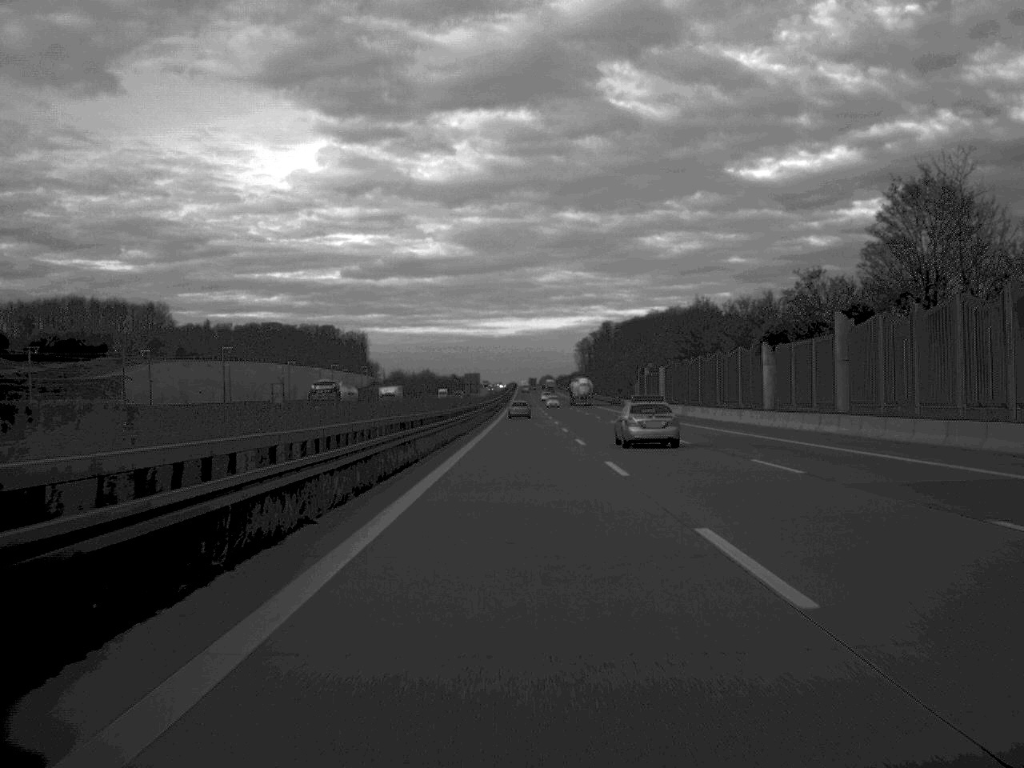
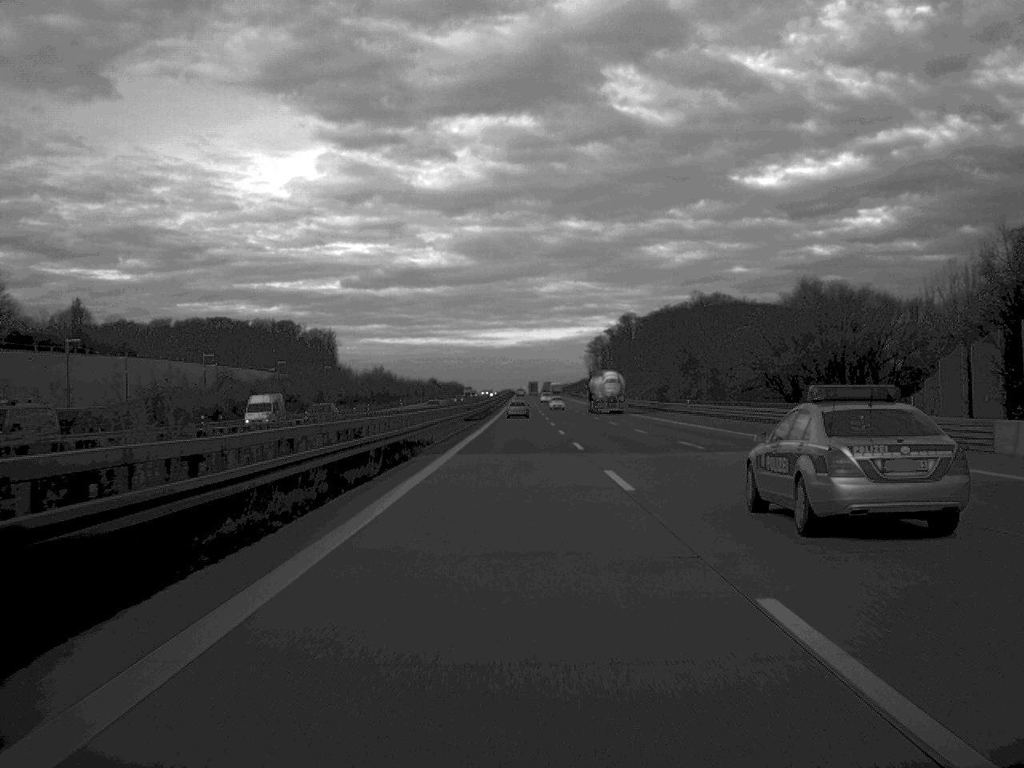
(-0.2, +129.9) m; 0°
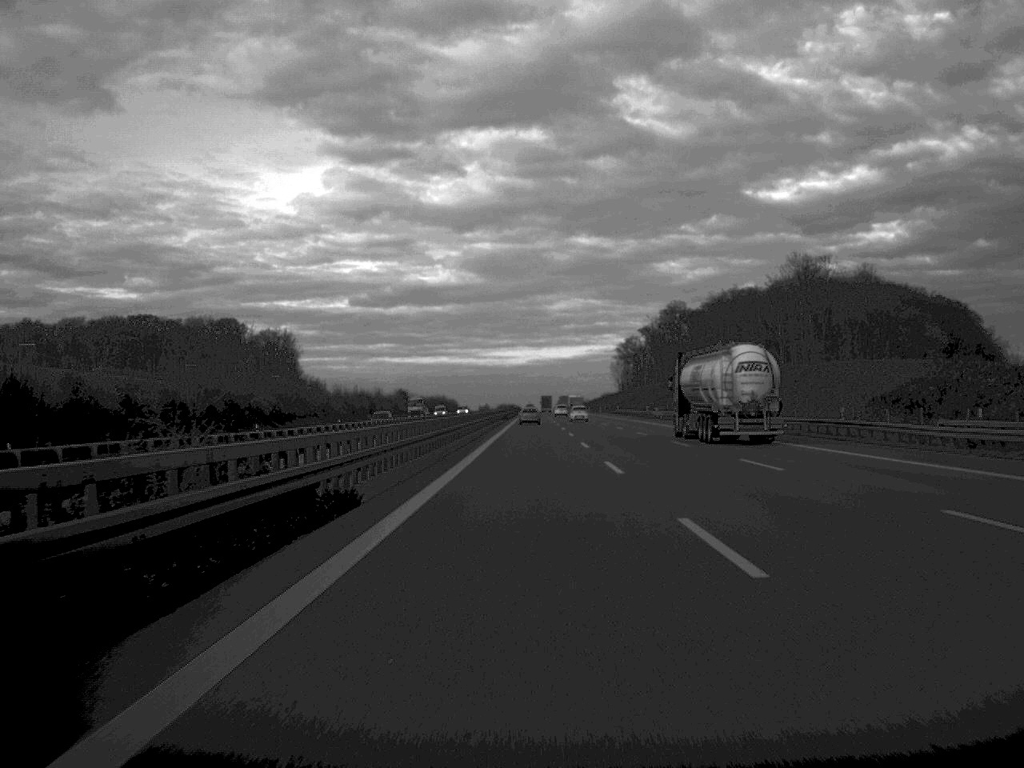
(-0.7, +135.9) m; 0°
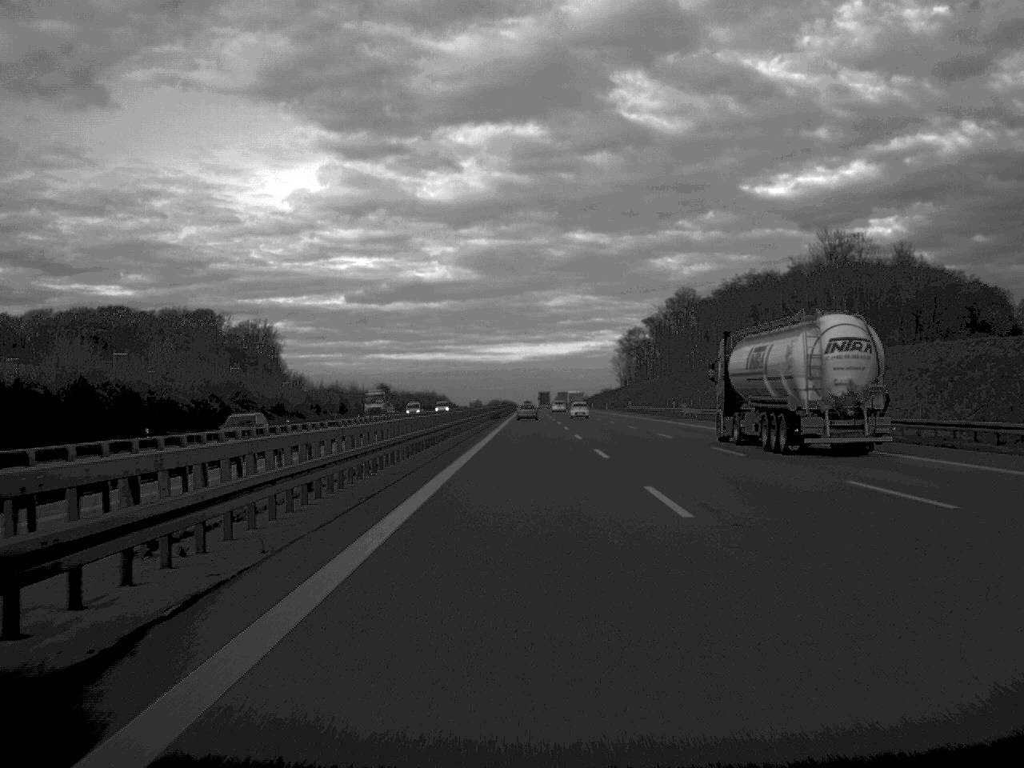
(0.0, +30.2) m; 0°
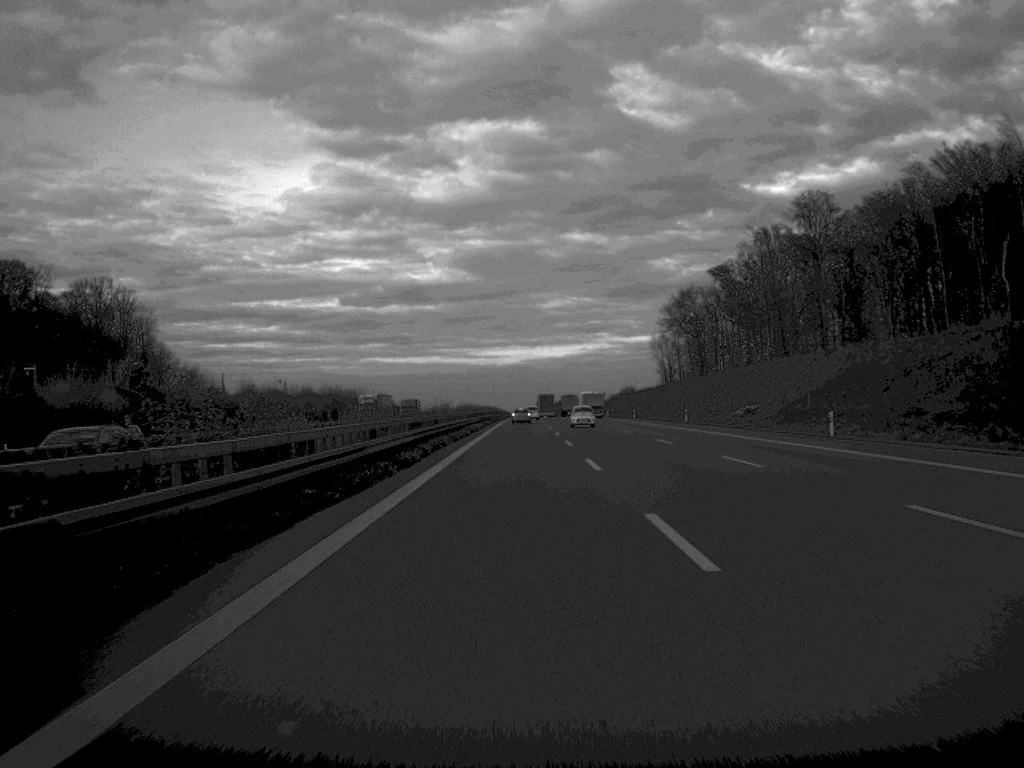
(+0.6, +166.3) m; 0°
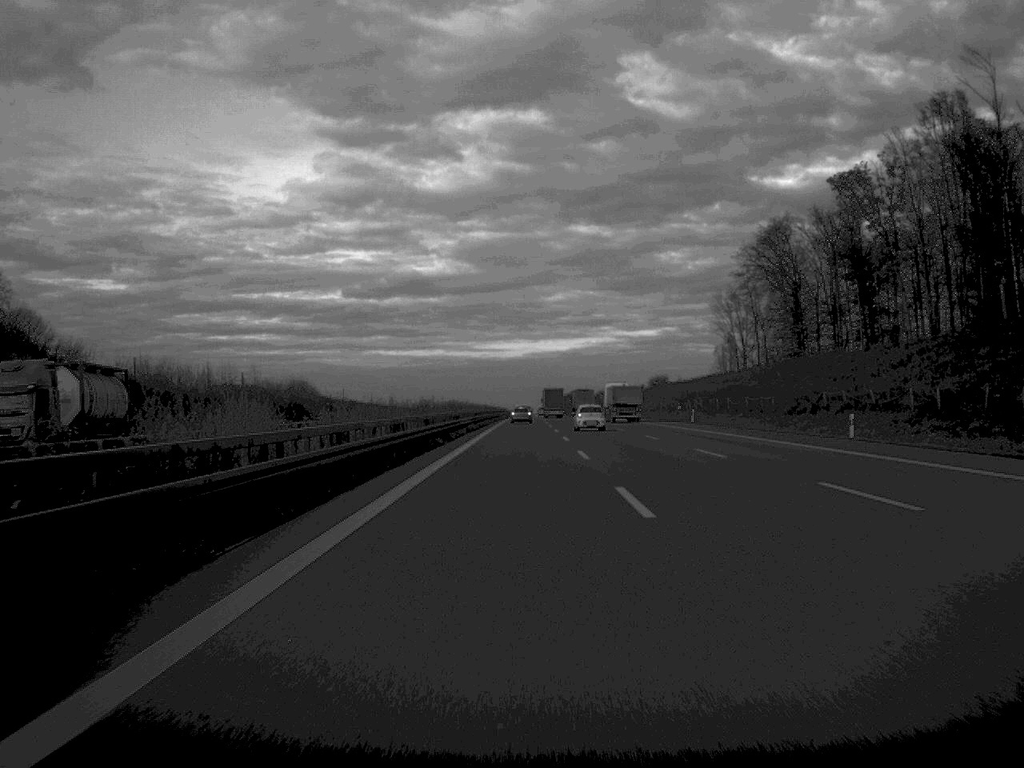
(-0.1, +102.8) m; 0°
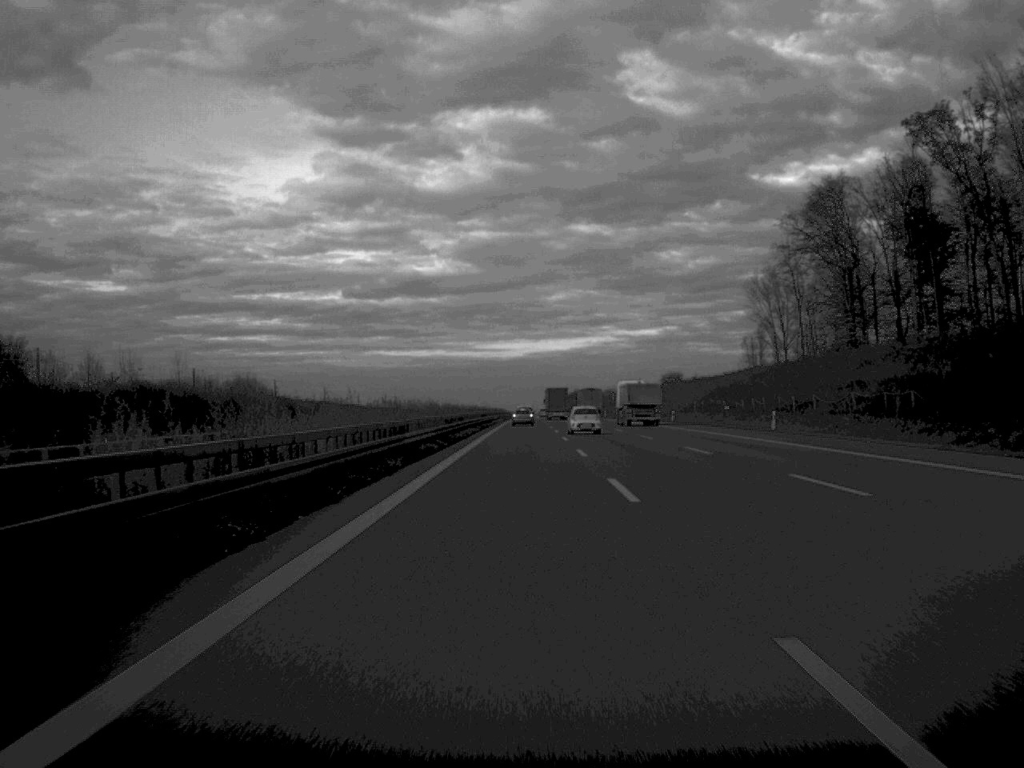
(0.0, +31.8) m; 0°
